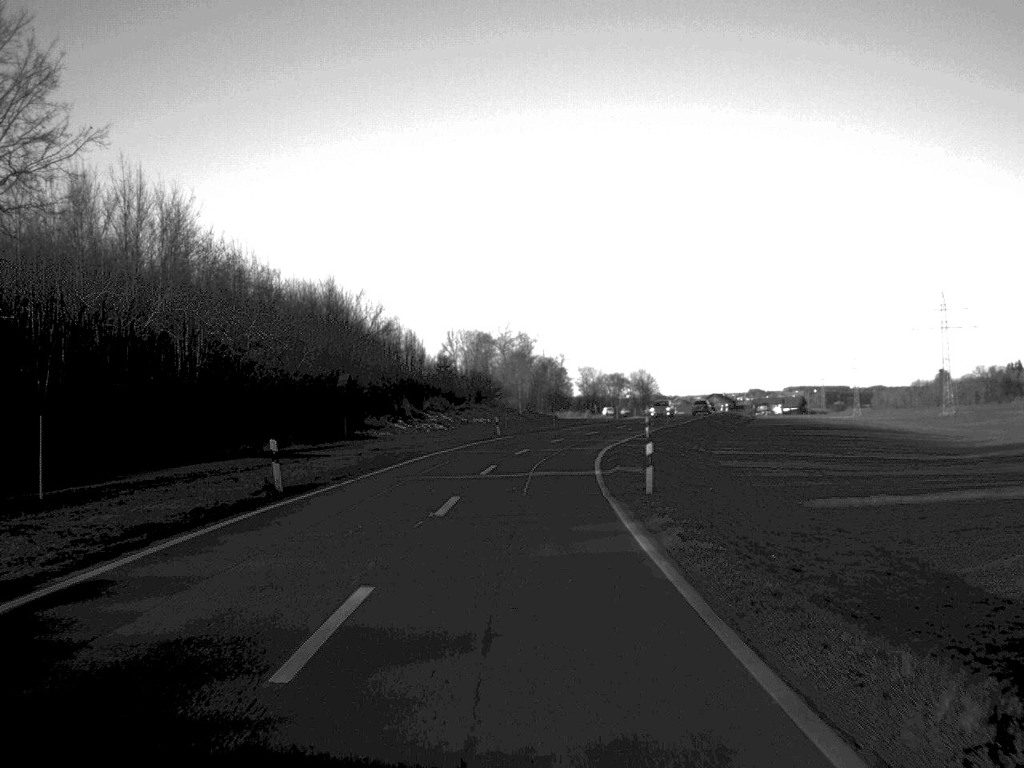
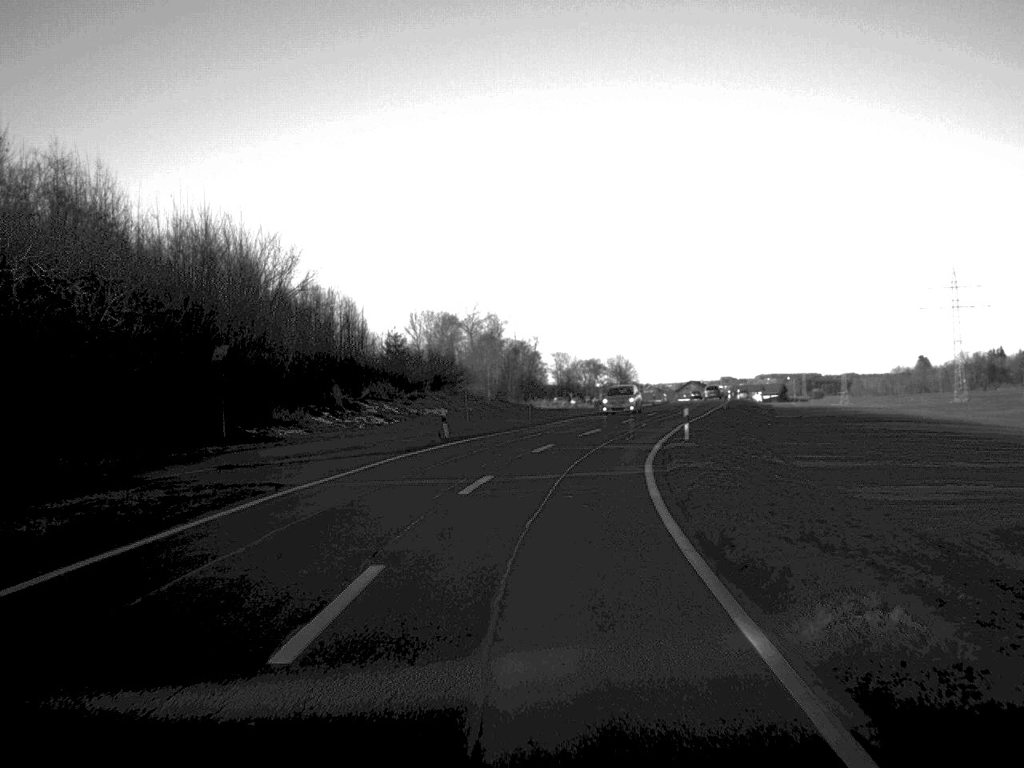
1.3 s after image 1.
(+0.1, +23.8) m; +1°
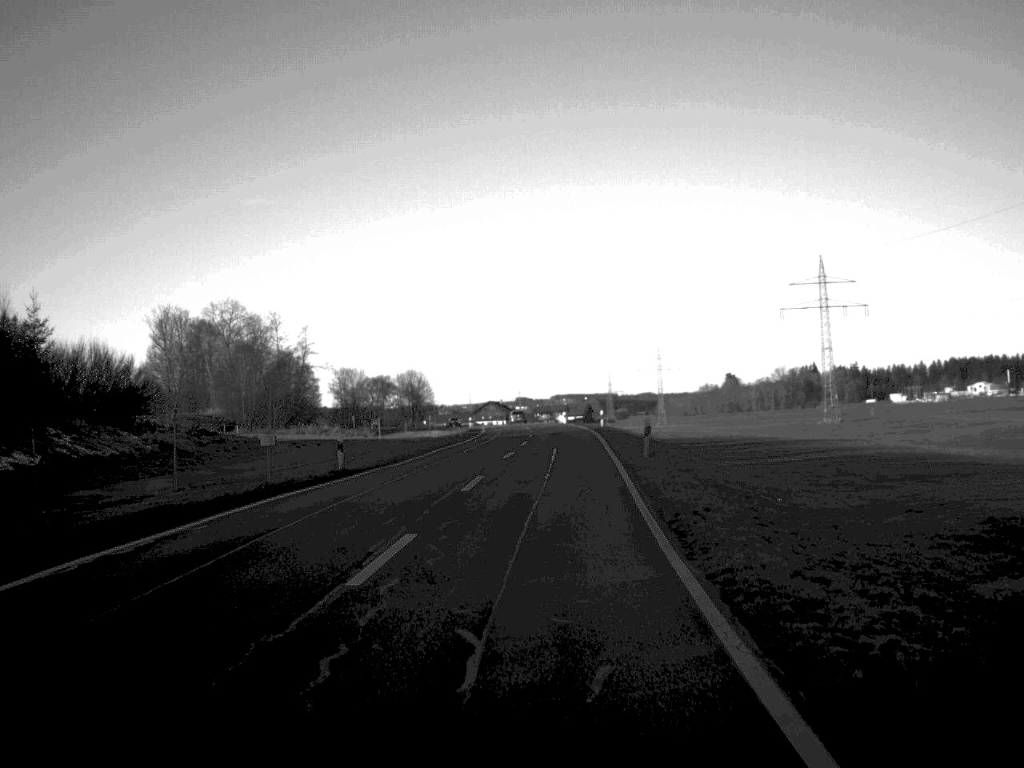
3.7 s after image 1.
(+3.7, +44.3) m; +9°
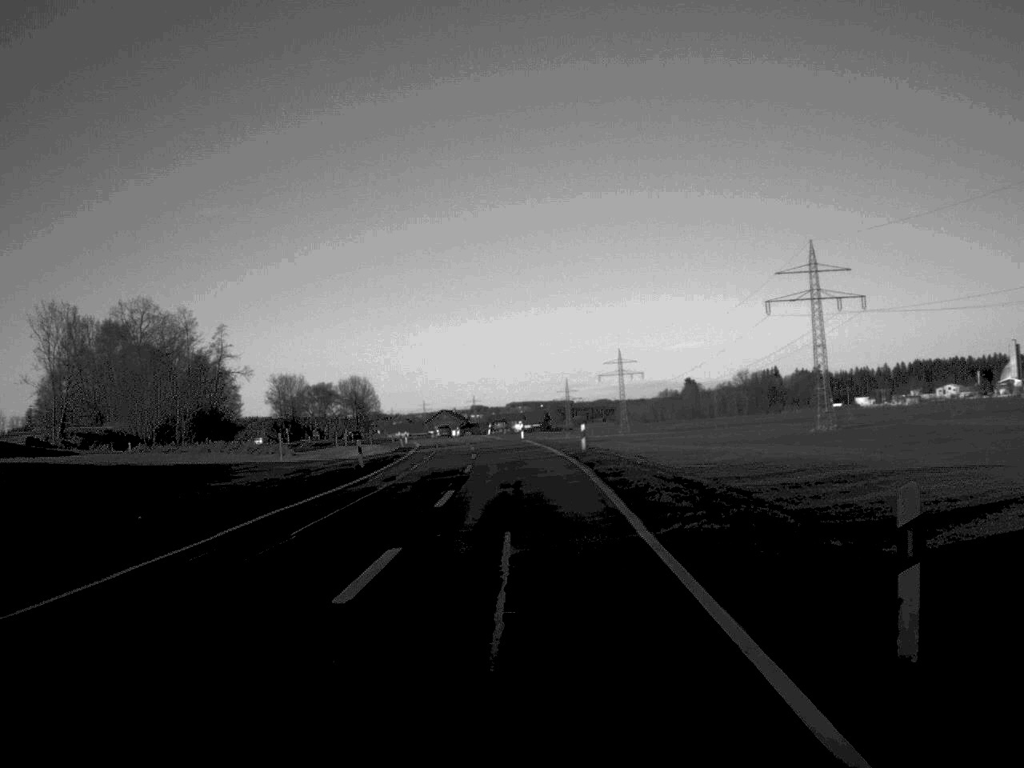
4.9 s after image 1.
(+0.5, +23.8) m; +2°
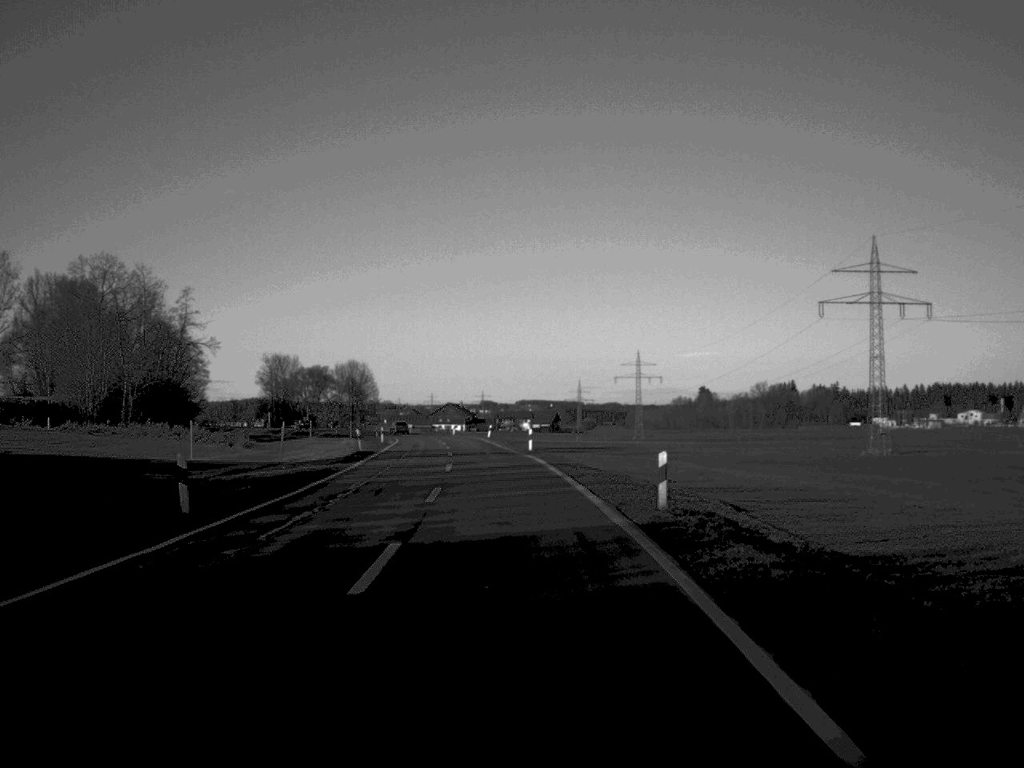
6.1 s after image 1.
(-0.1, +22.3) m; -1°
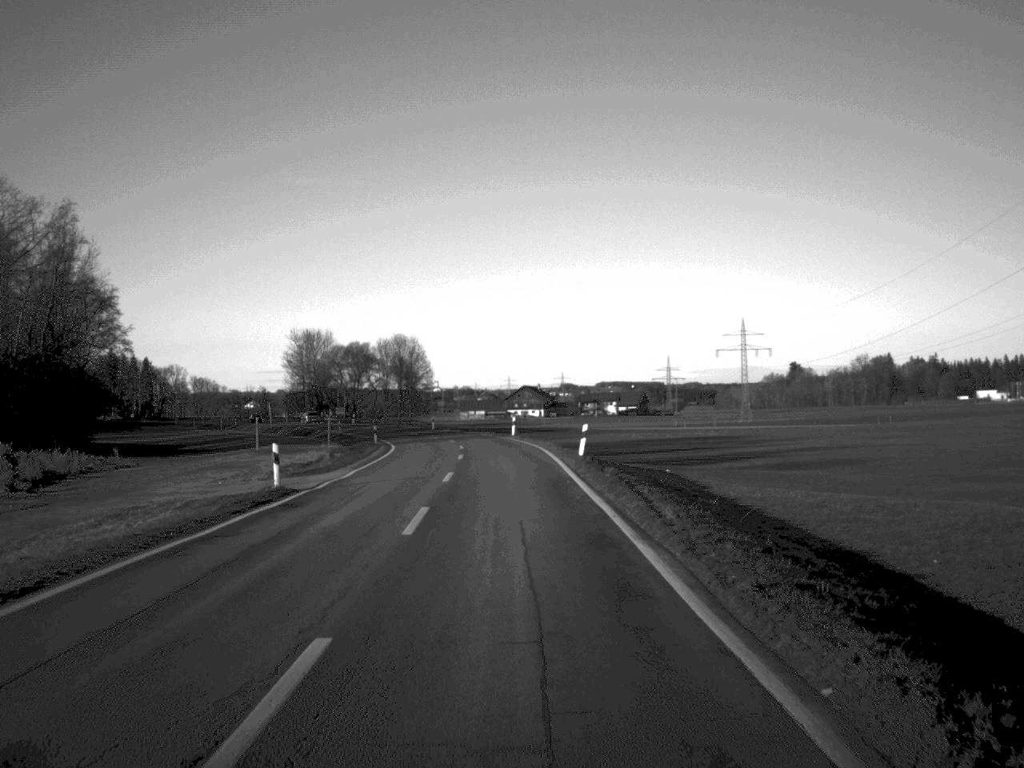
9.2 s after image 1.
(-2.2, +57.1) m; -4°
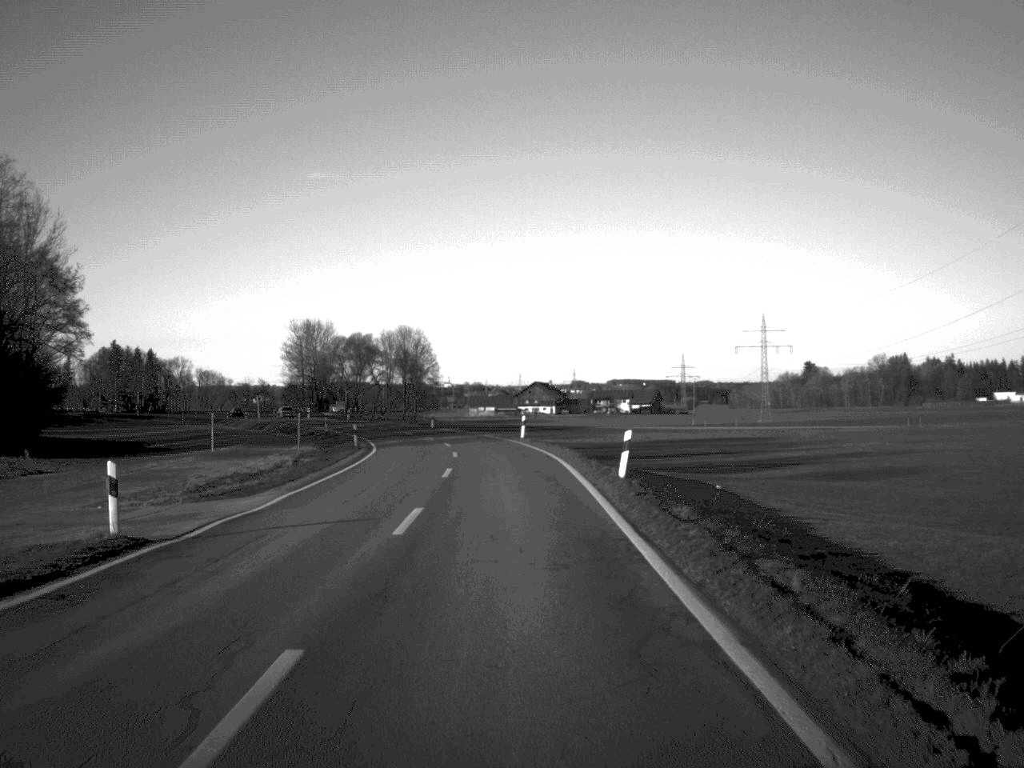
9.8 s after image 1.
(-0.1, +11.5) m; -1°
